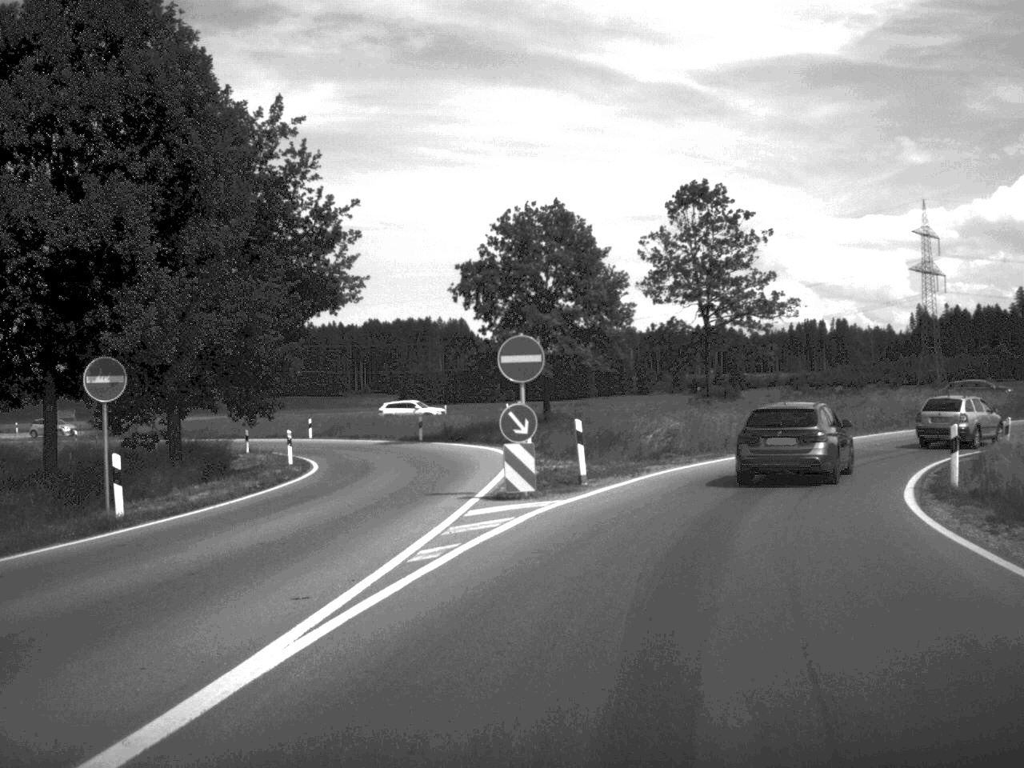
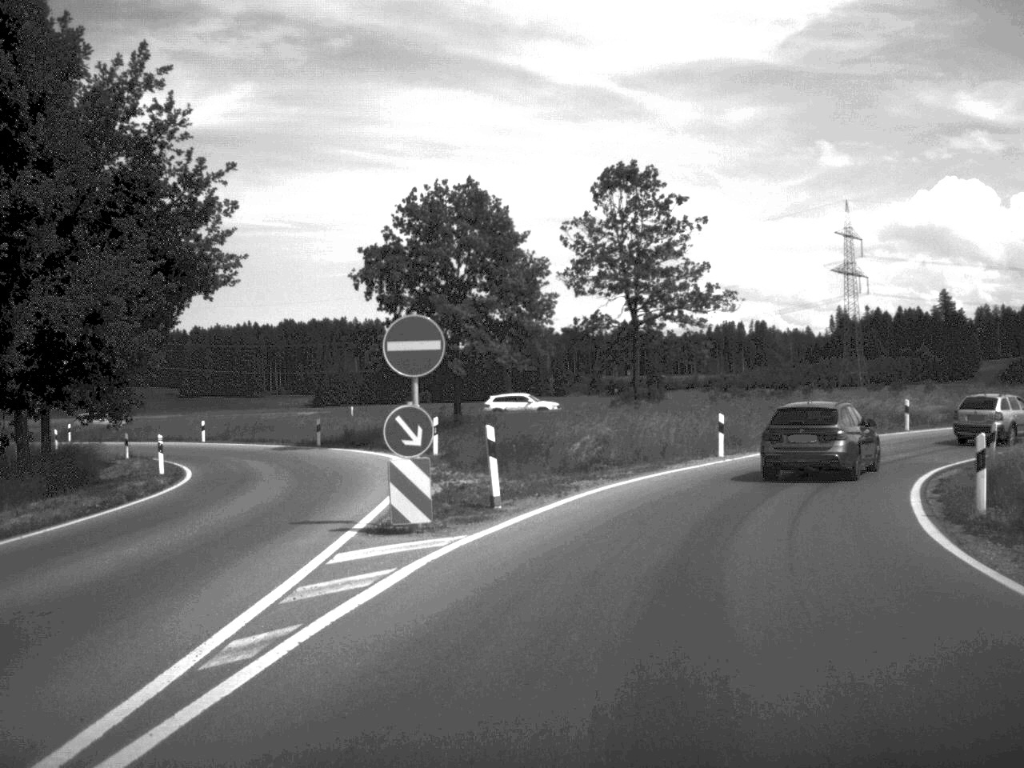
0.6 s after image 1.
(+0.2, +5.0) m; +4°
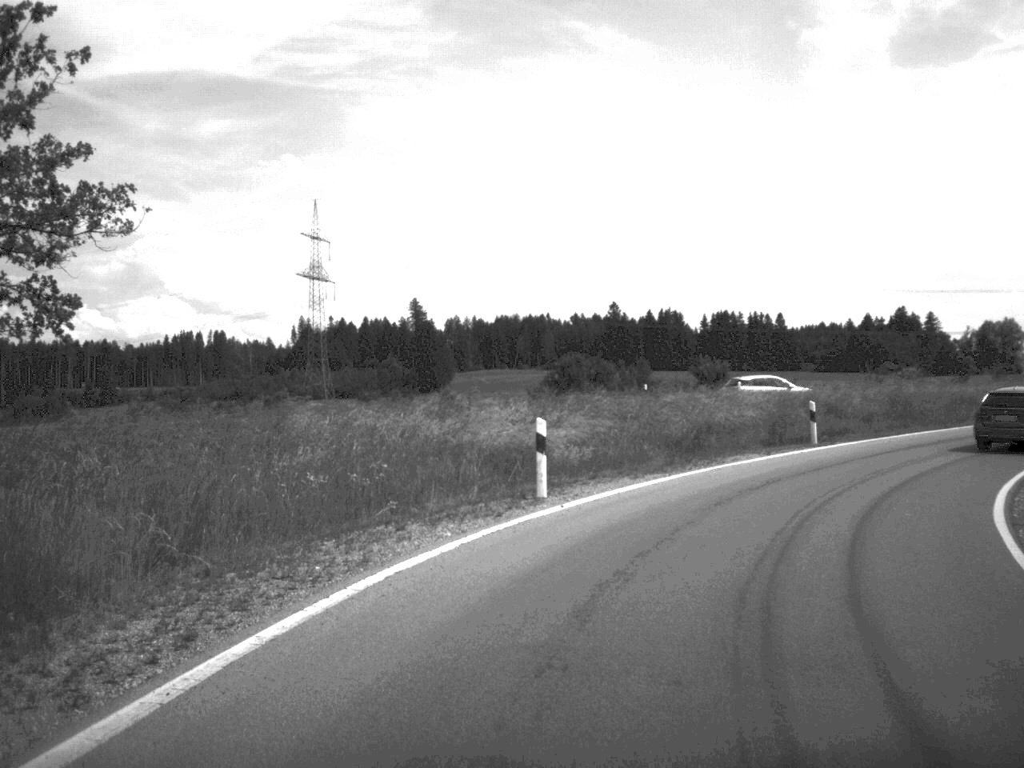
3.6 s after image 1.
(+5.1, +26.4) m; +24°
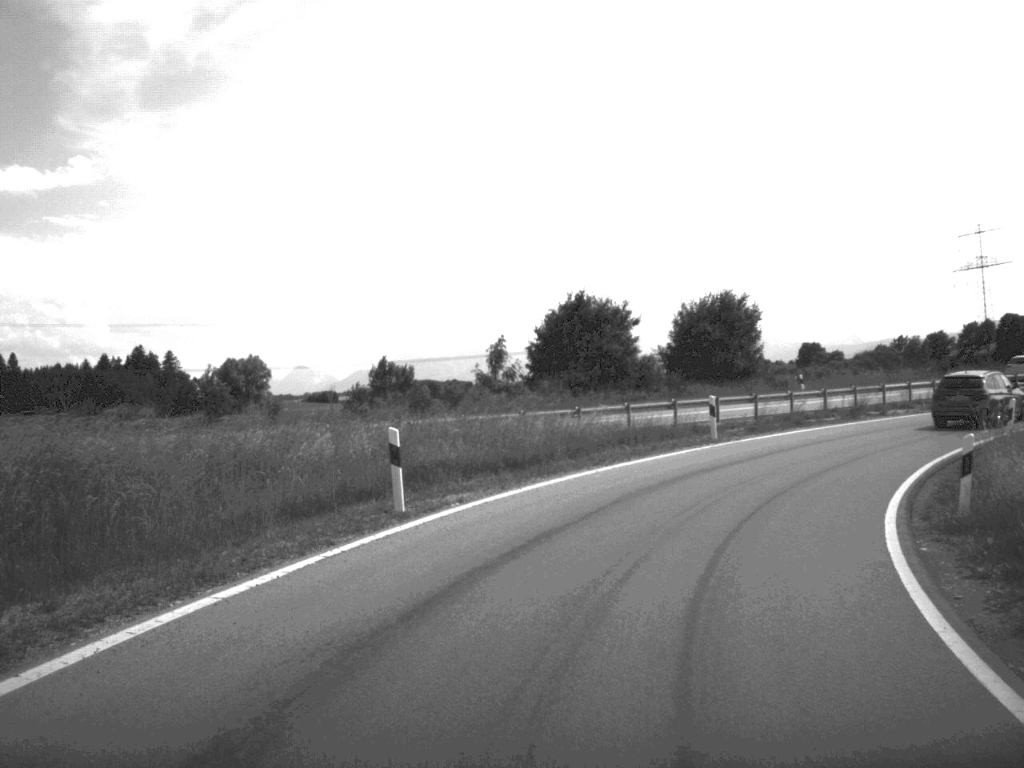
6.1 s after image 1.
(+7.5, +25.2) m; +34°
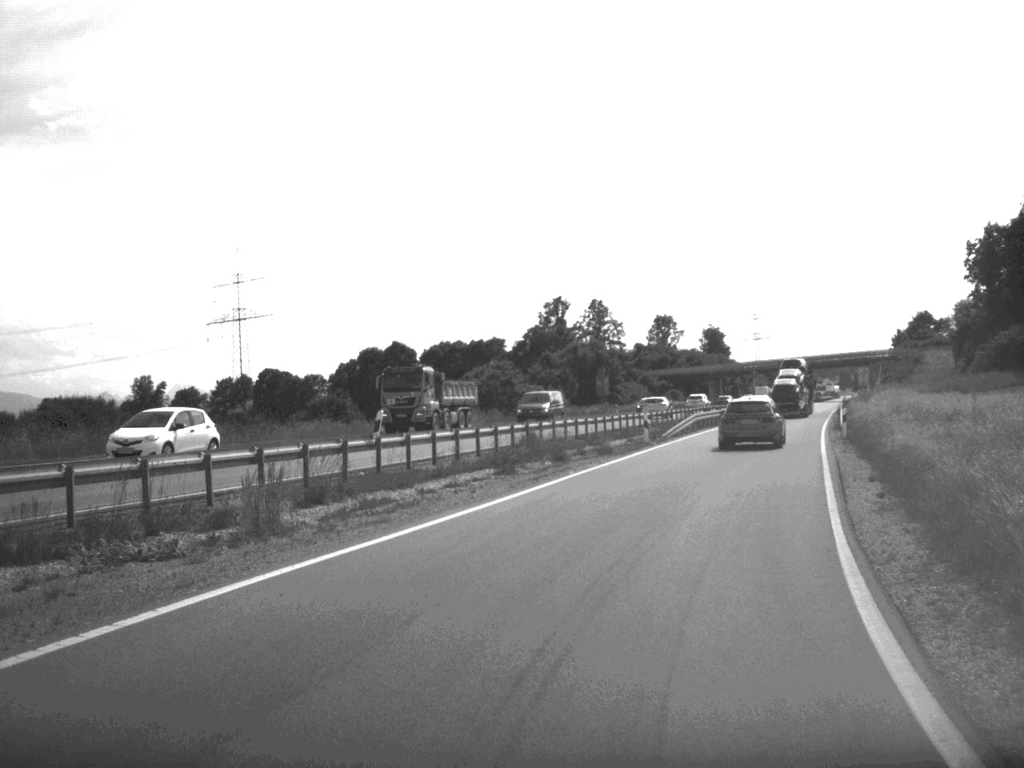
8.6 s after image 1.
(+9.6, +29.9) m; +33°
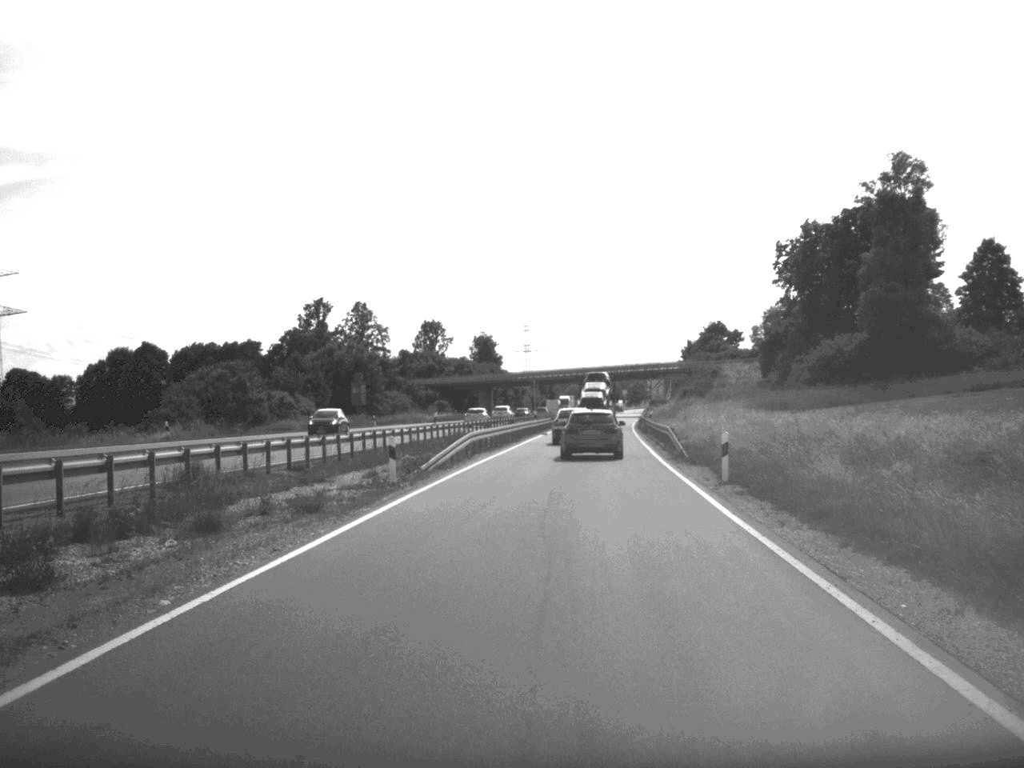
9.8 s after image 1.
(+1.7, +16.9) m; +10°
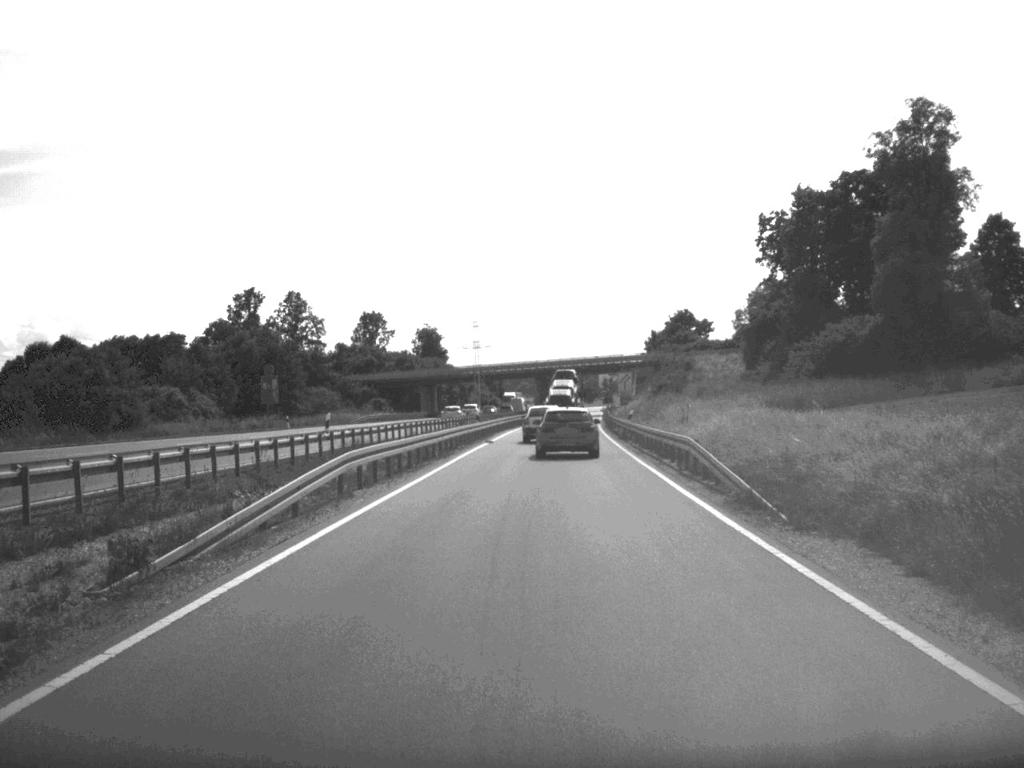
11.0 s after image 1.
(+0.4, +18.3) m; +2°
